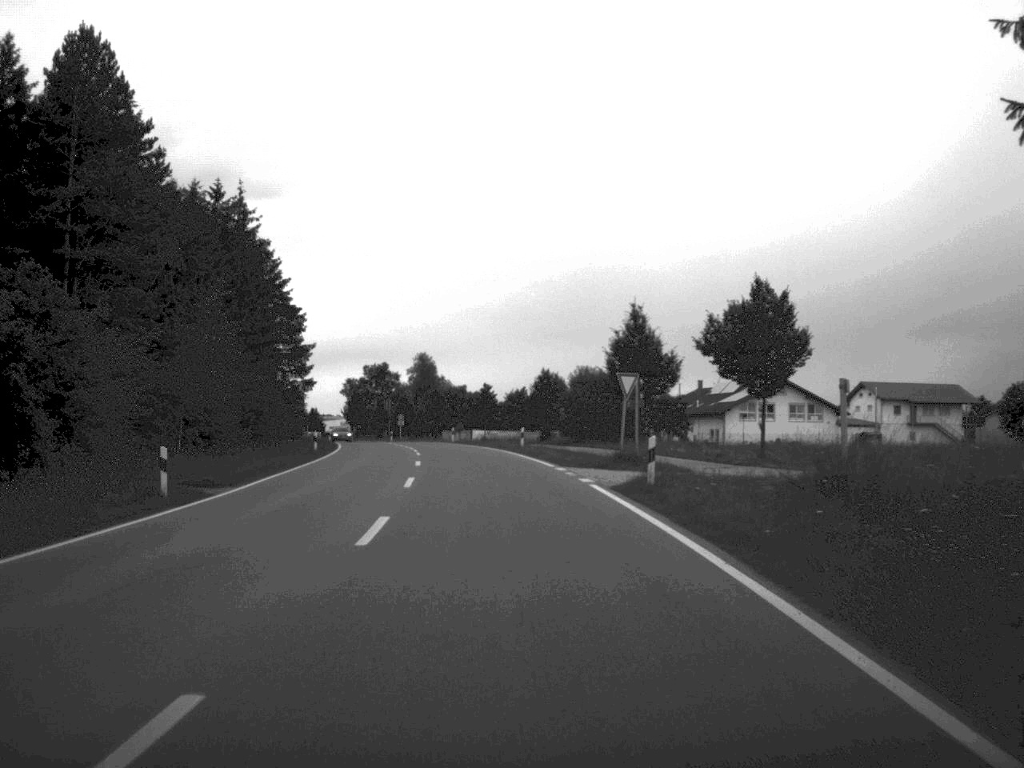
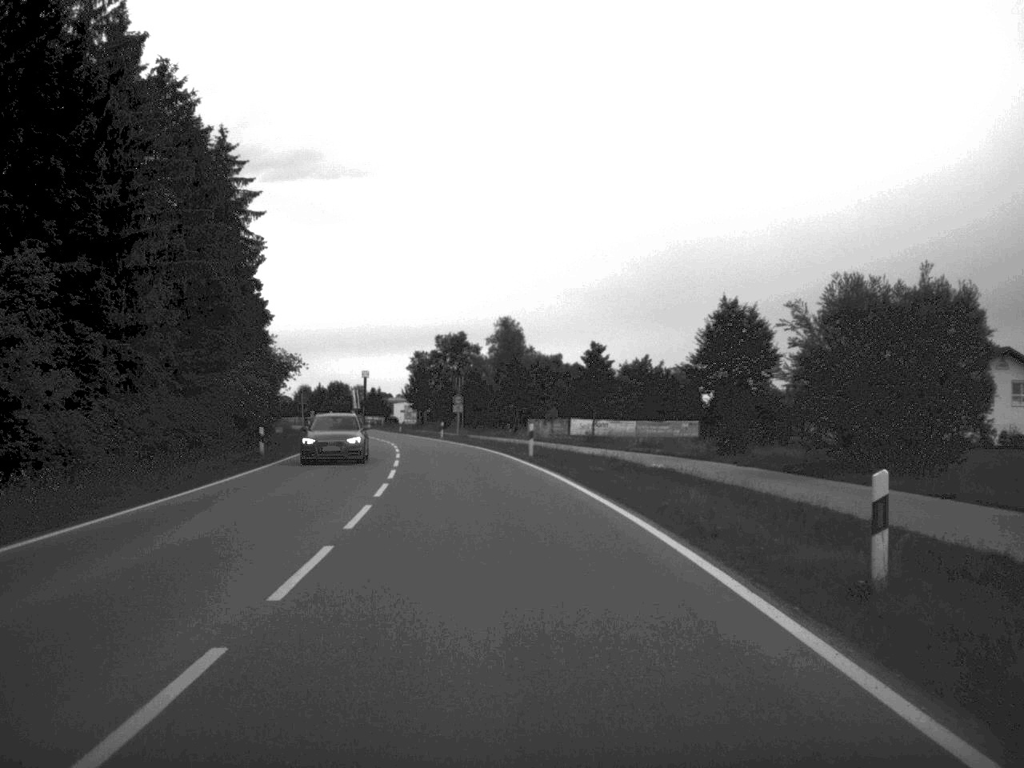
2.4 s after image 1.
(-2.0, +46.5) m; -4°
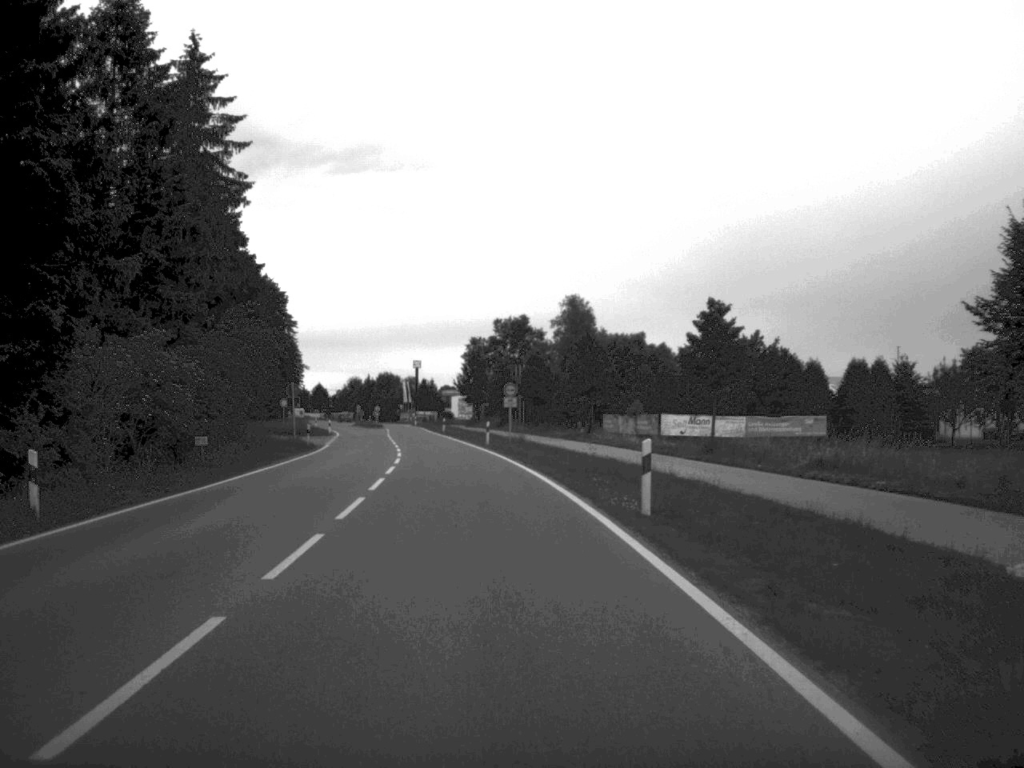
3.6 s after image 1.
(-0.5, +22.6) m; -3°
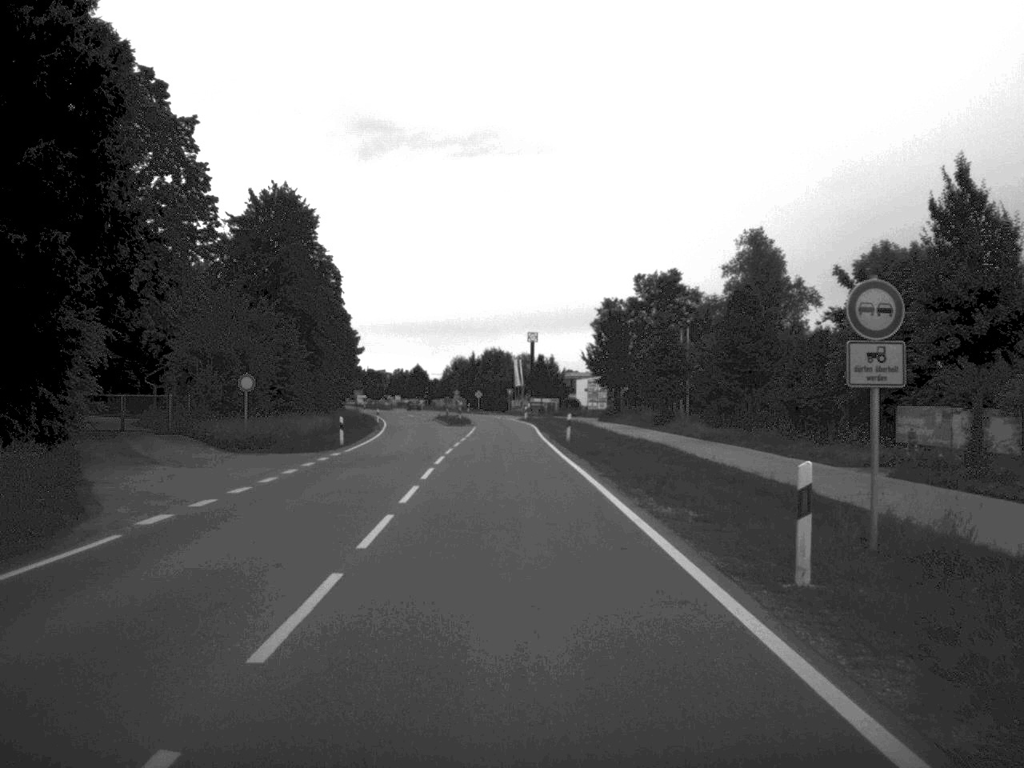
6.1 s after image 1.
(-2.9, +45.1) m; -6°
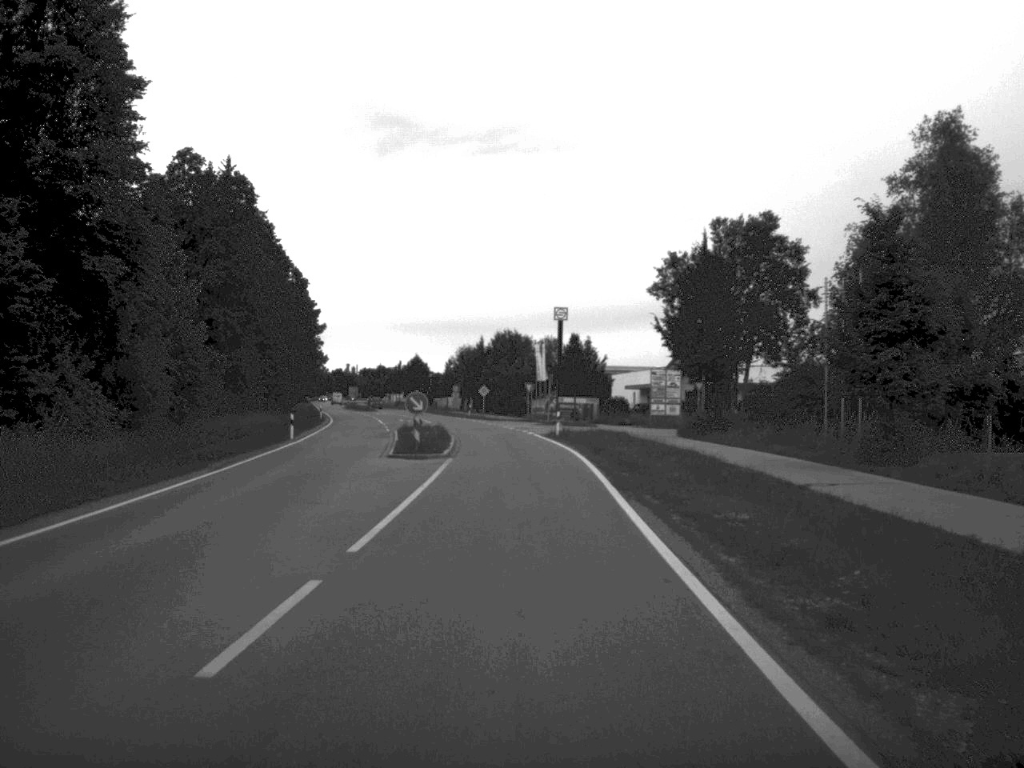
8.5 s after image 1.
(-0.5, +41.8) m; -1°
